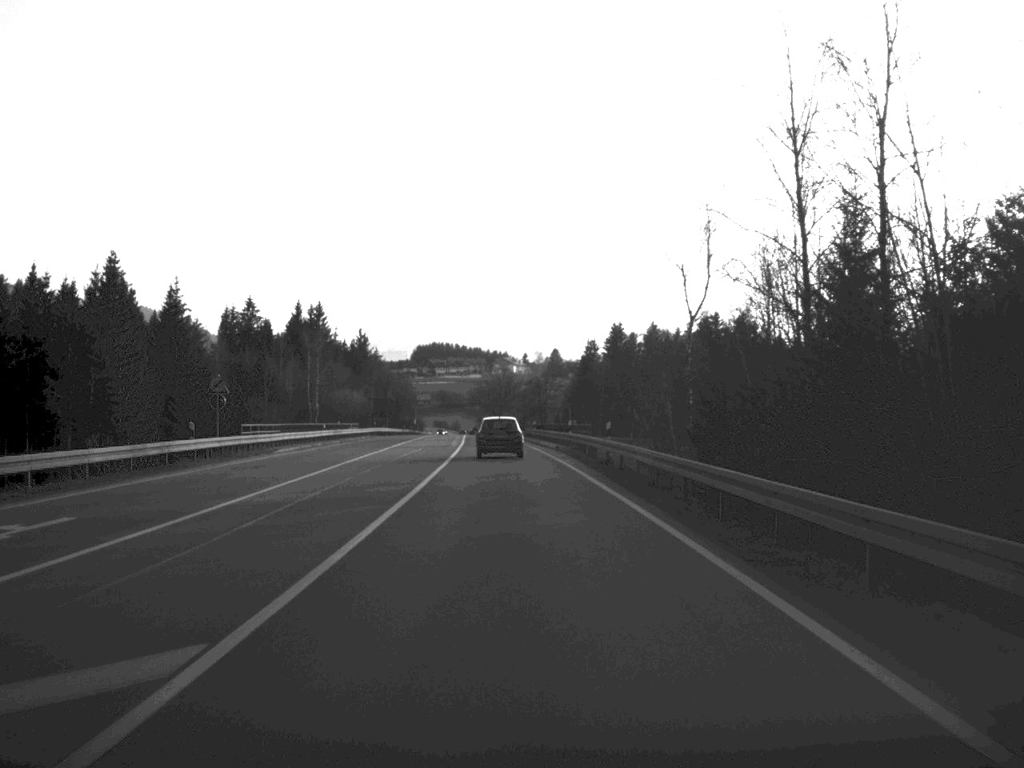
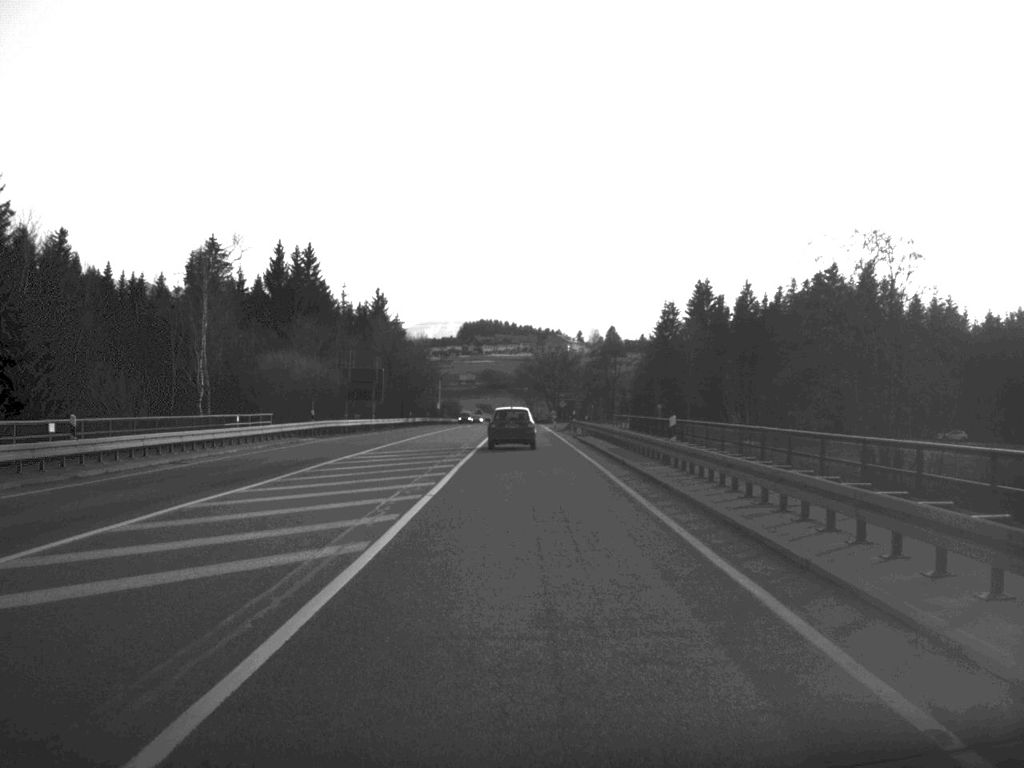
(-1.3, +58.9) m; -2°
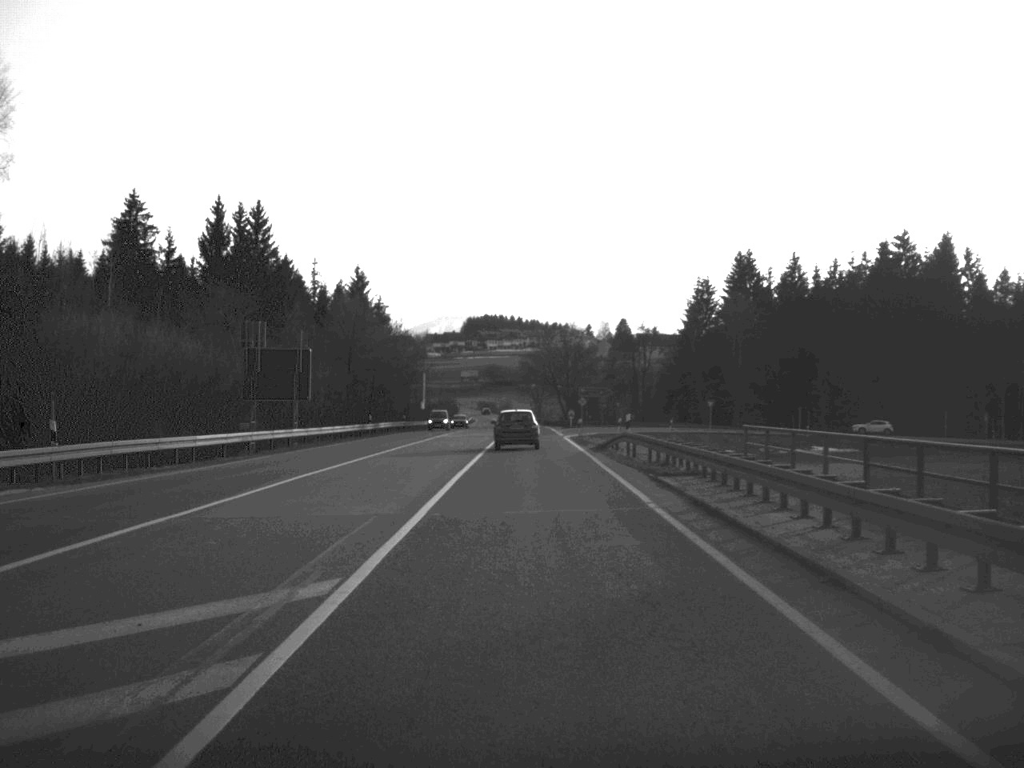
(-0.1, +35.3) m; 0°
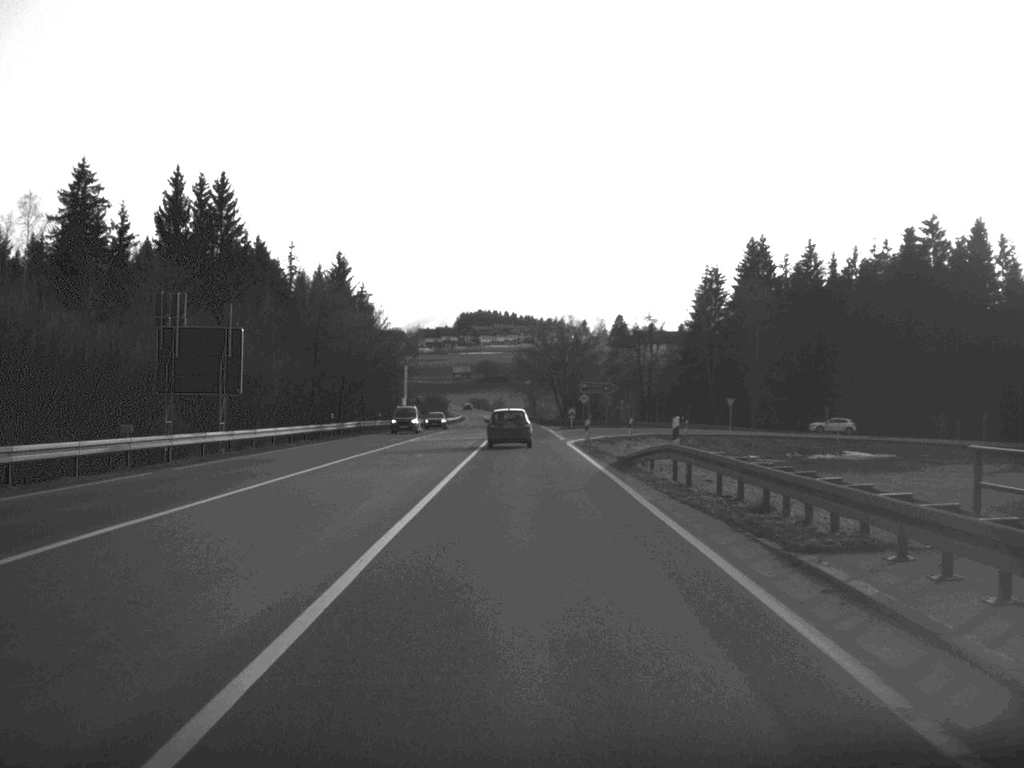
(0.0, +13.9) m; 0°
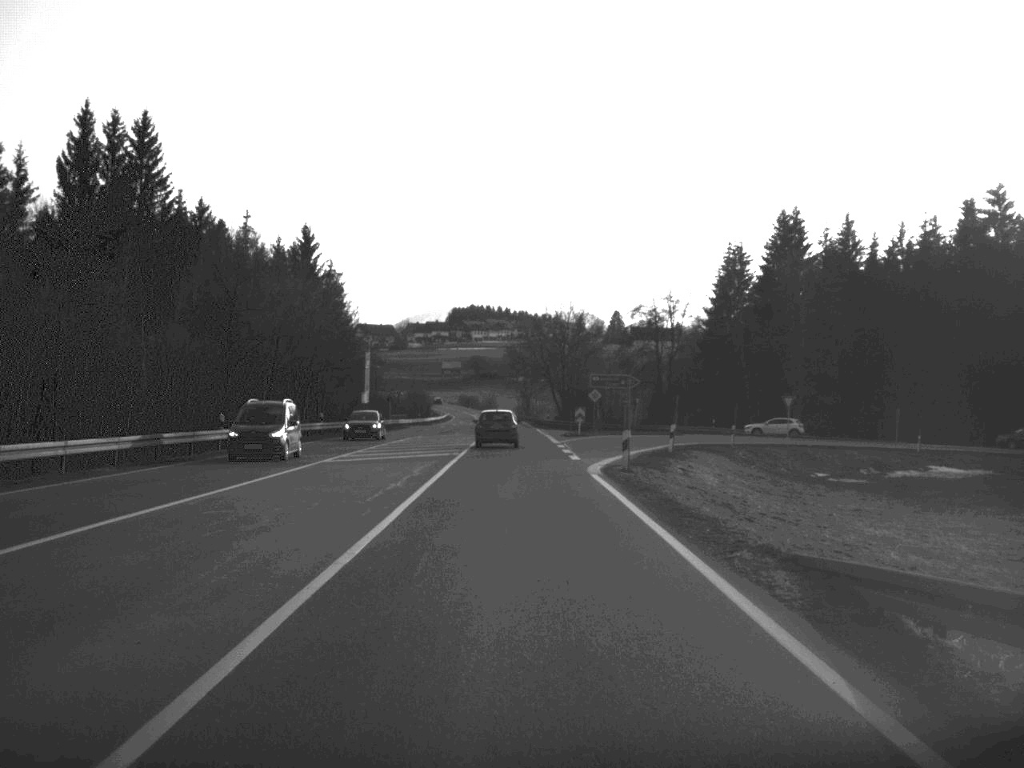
(+0.1, +23.7) m; 0°
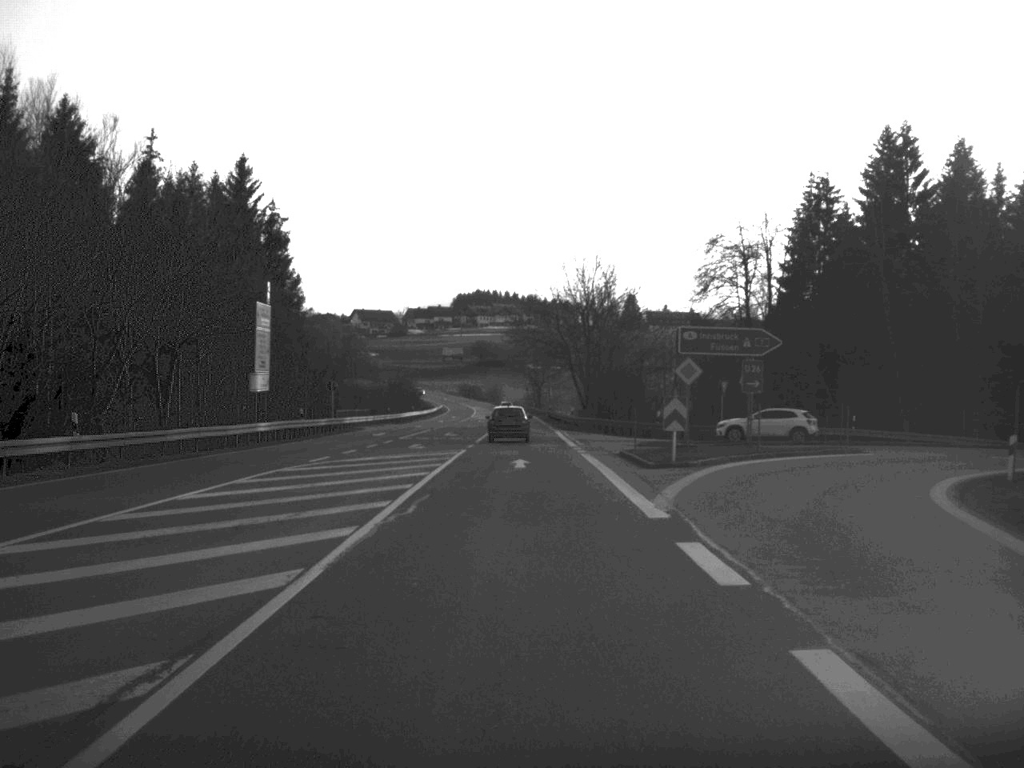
(-0.2, +39.5) m; 0°
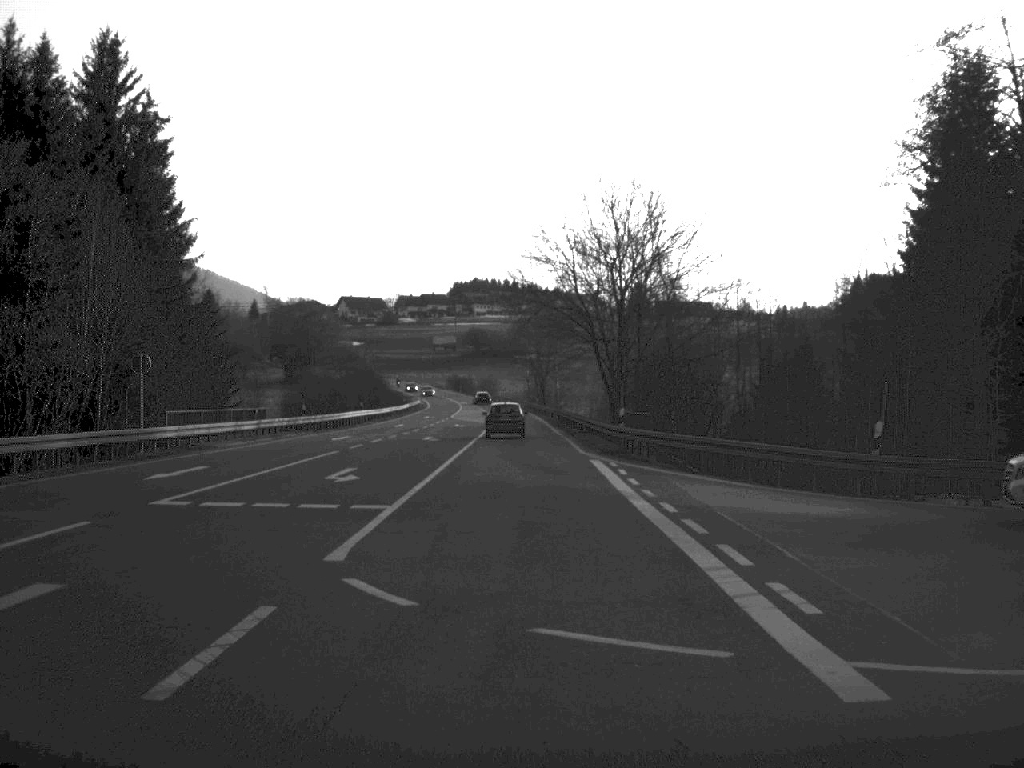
(0.0, +38.4) m; 0°
